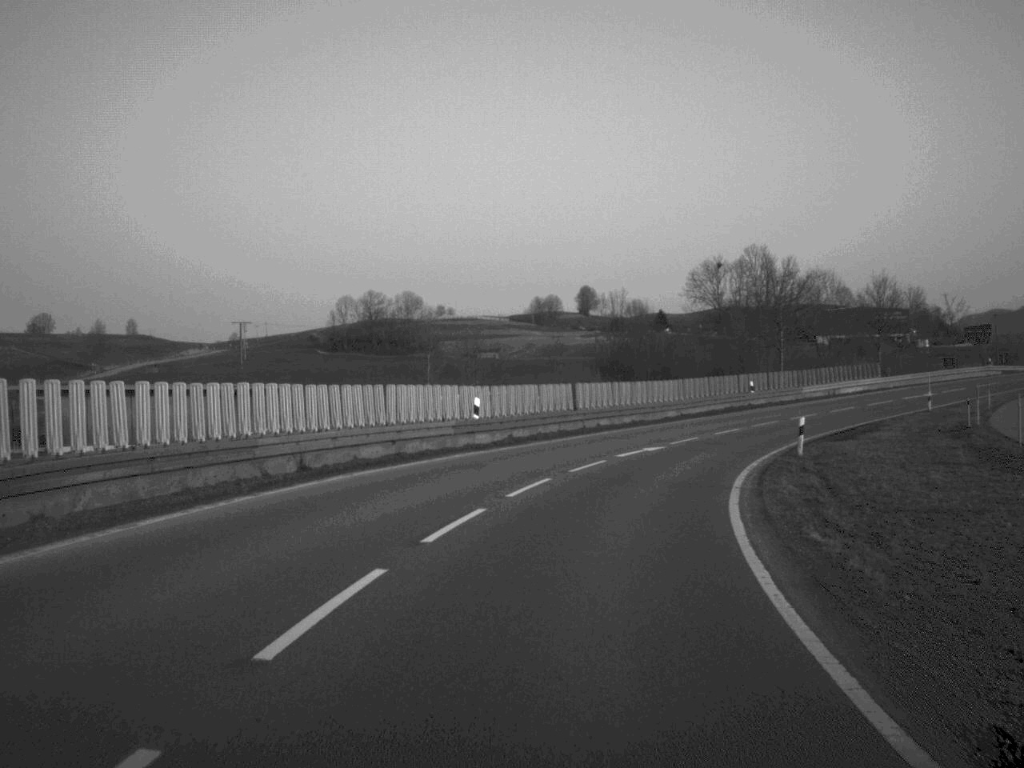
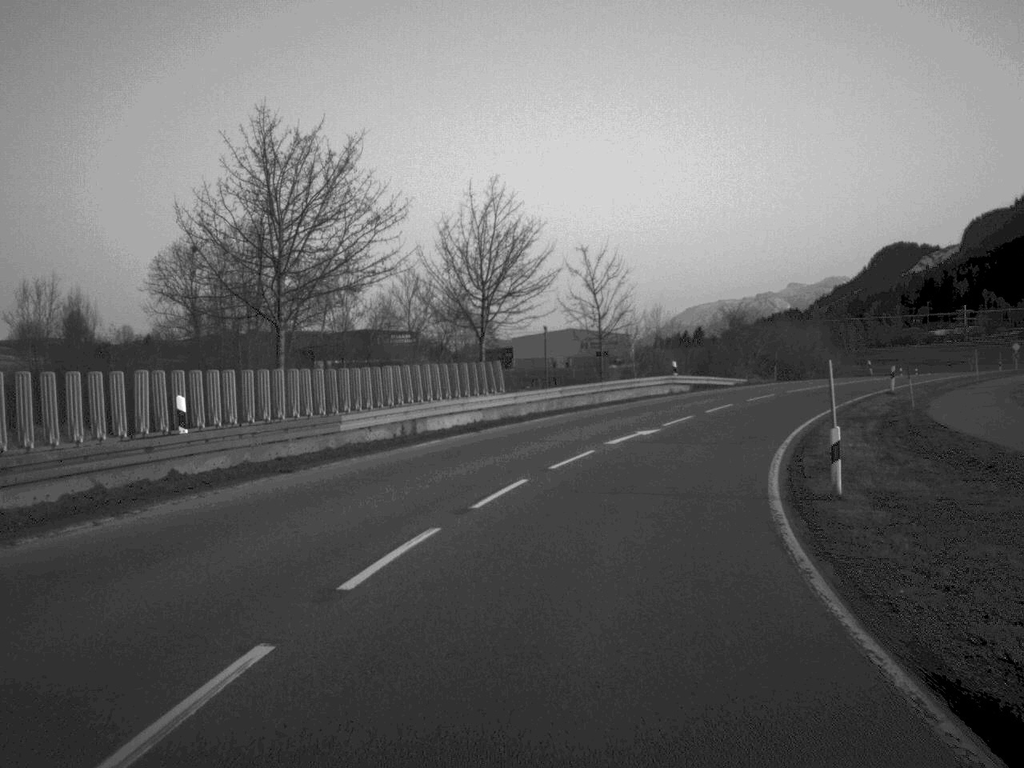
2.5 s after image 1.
(+8.5, +44.1) m; +23°
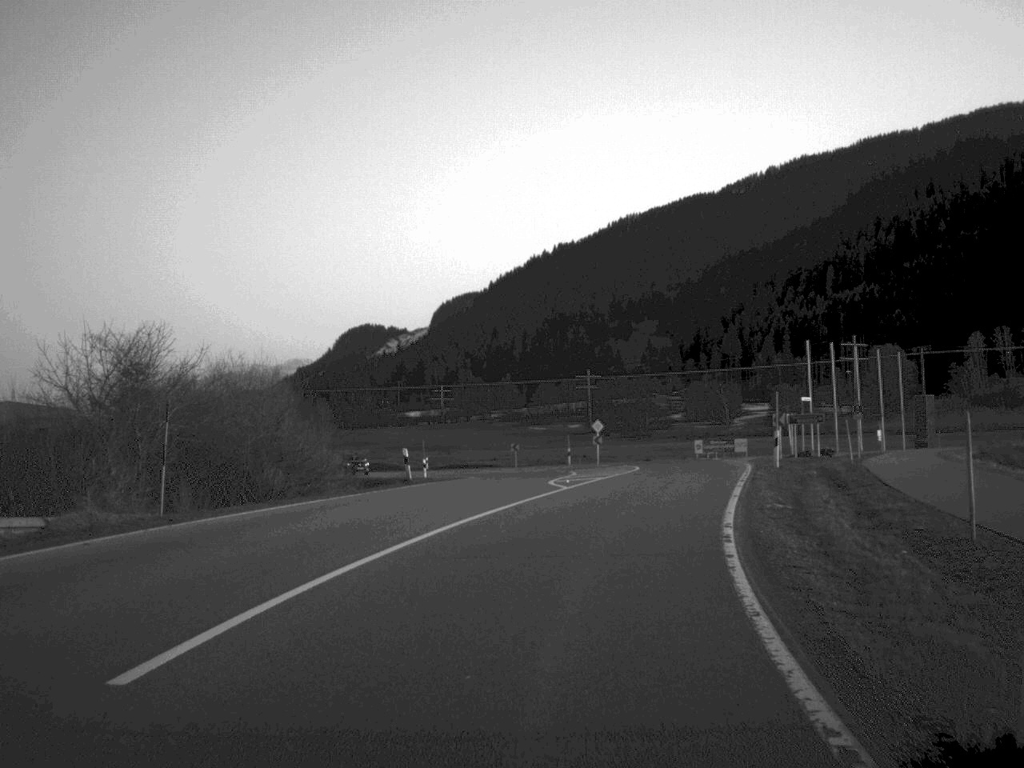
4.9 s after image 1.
(+9.1, +42.4) m; +24°
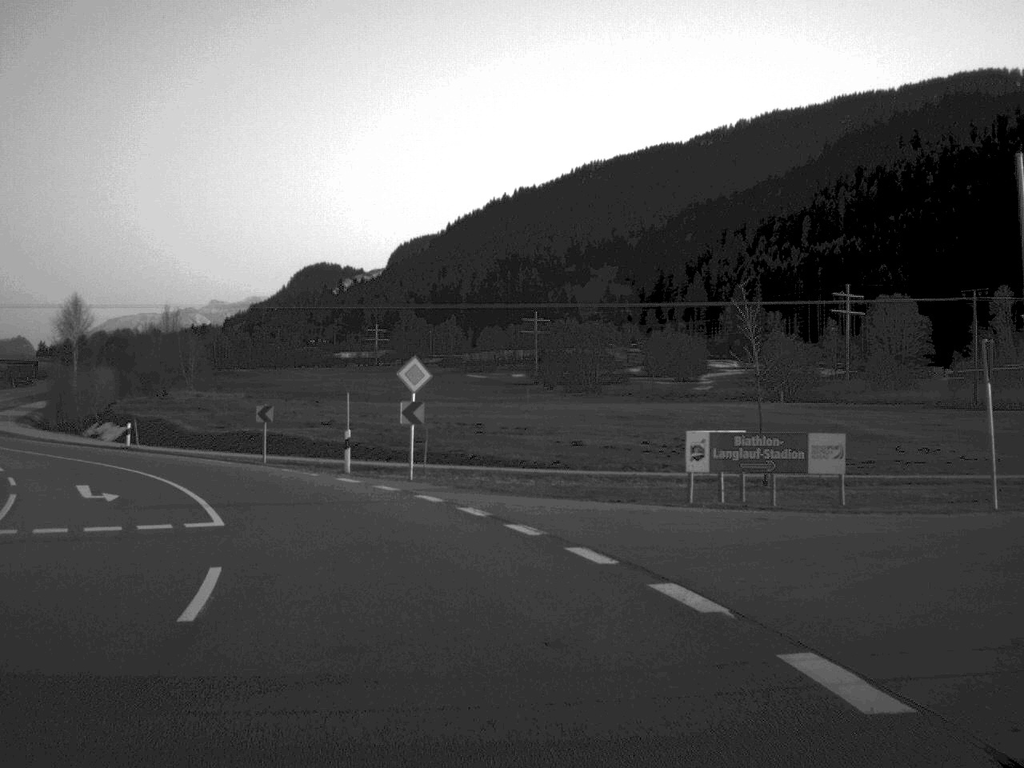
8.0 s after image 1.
(+5.5, +49.3) m; +1°
